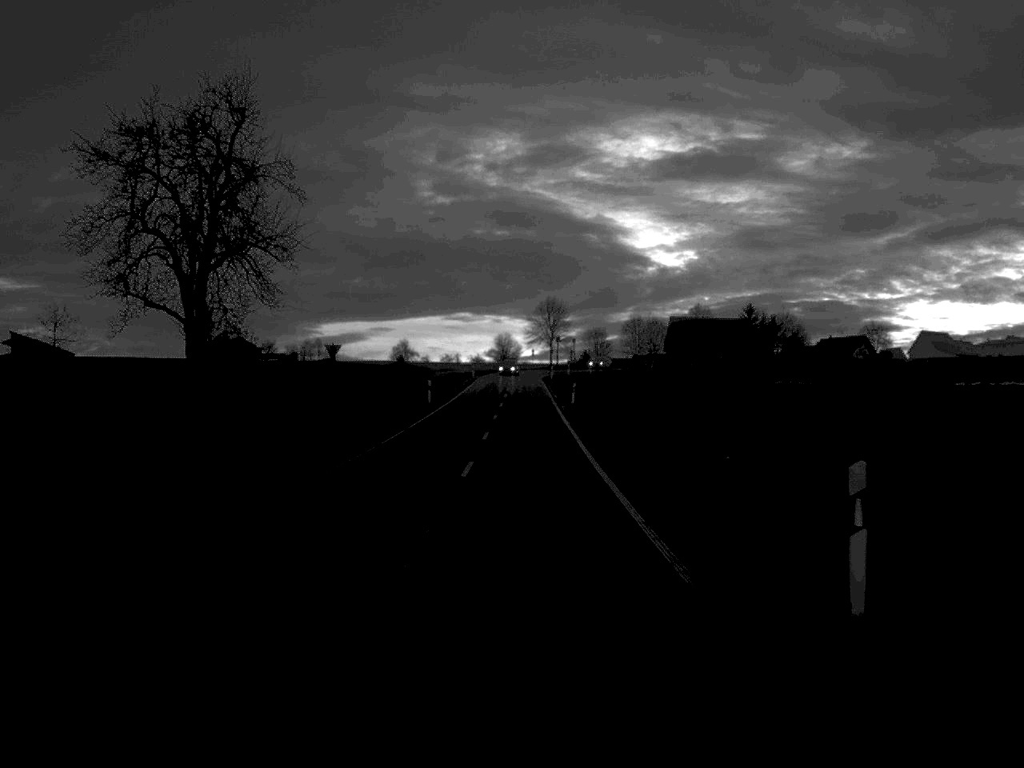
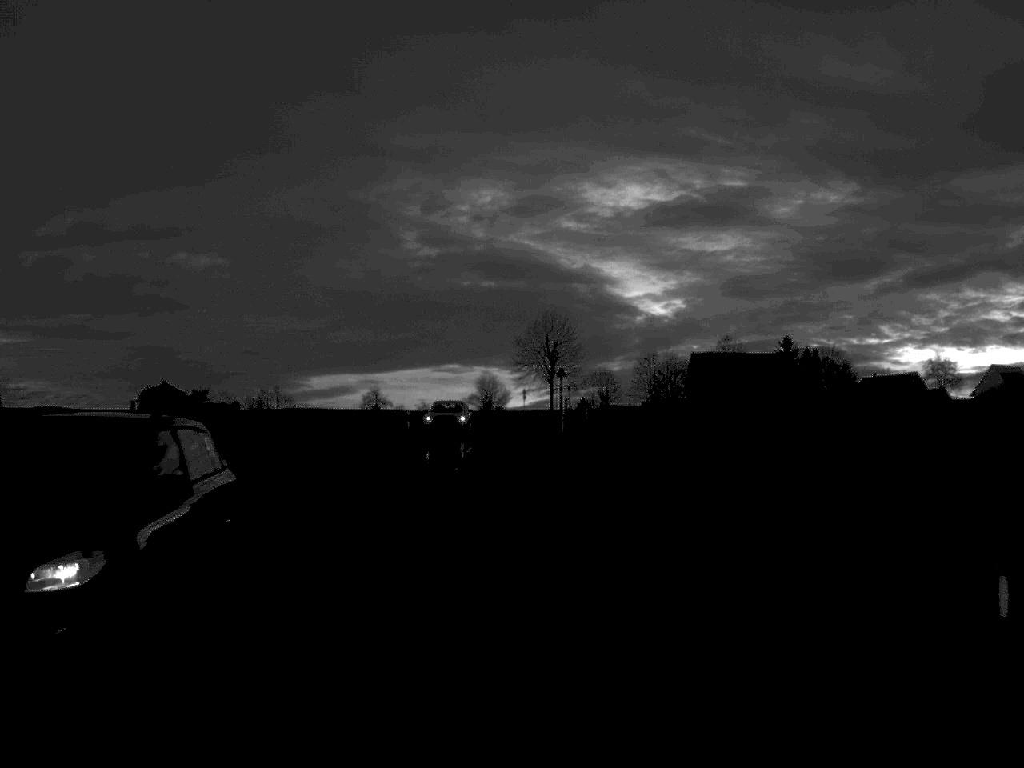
(+0.3, +56.5) m; 0°
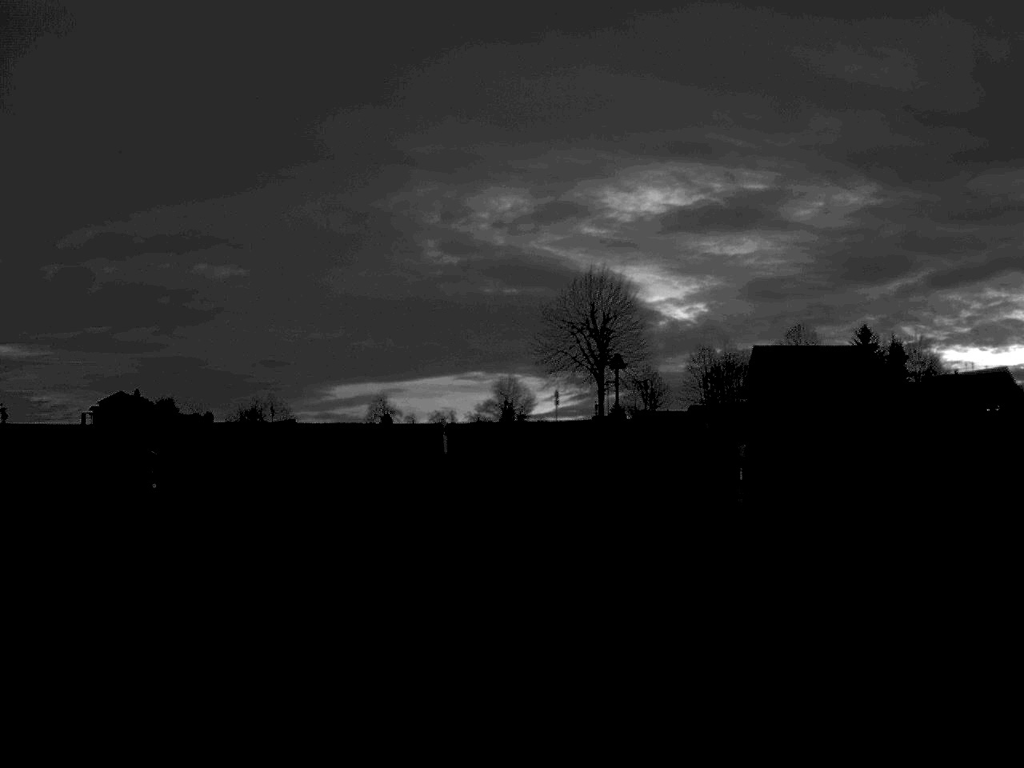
(-0.5, +43.2) m; -1°
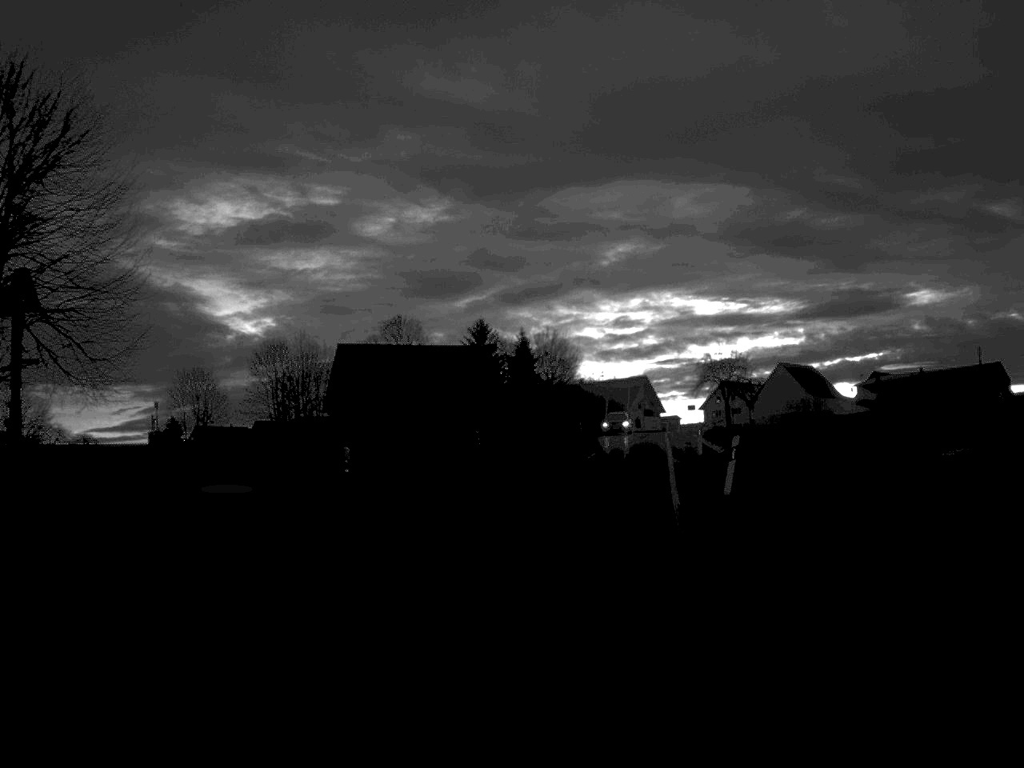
(+6.5, +47.4) m; +20°
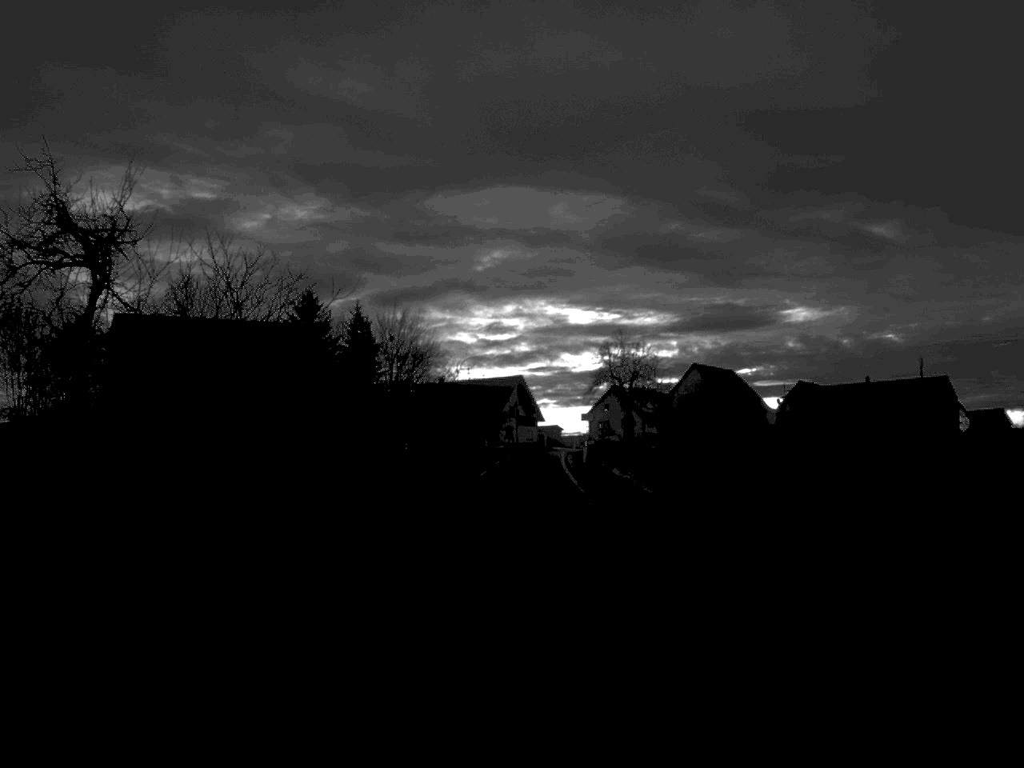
(+3.1, +40.4) m; +5°
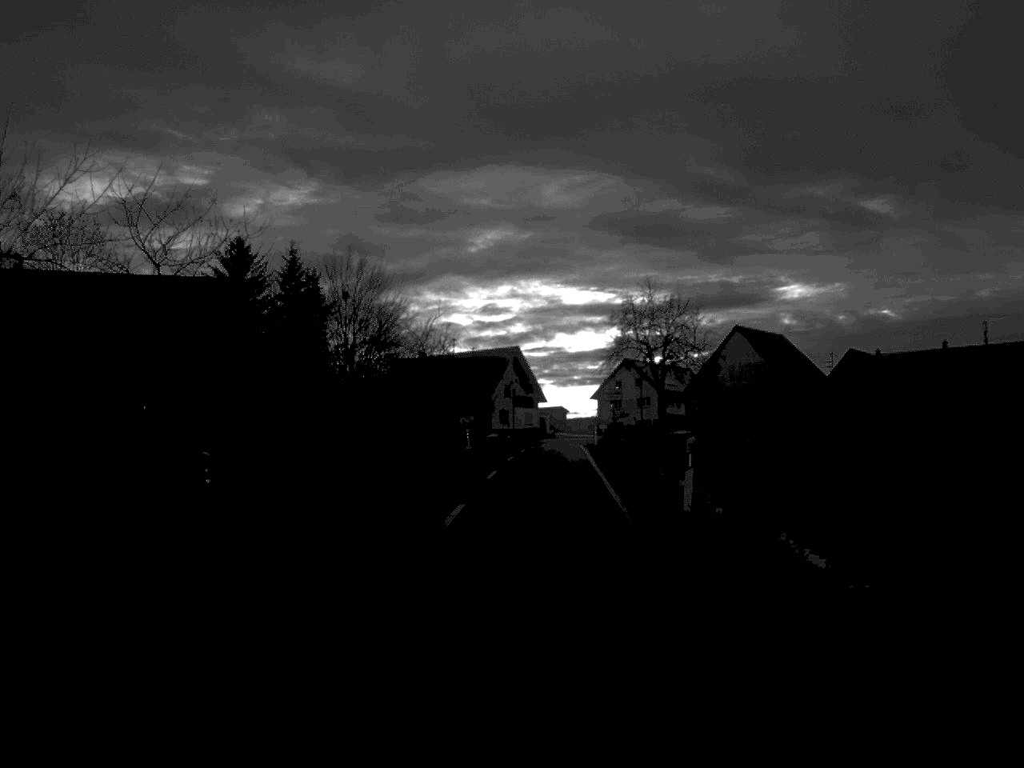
(-0.1, +30.8) m; 0°
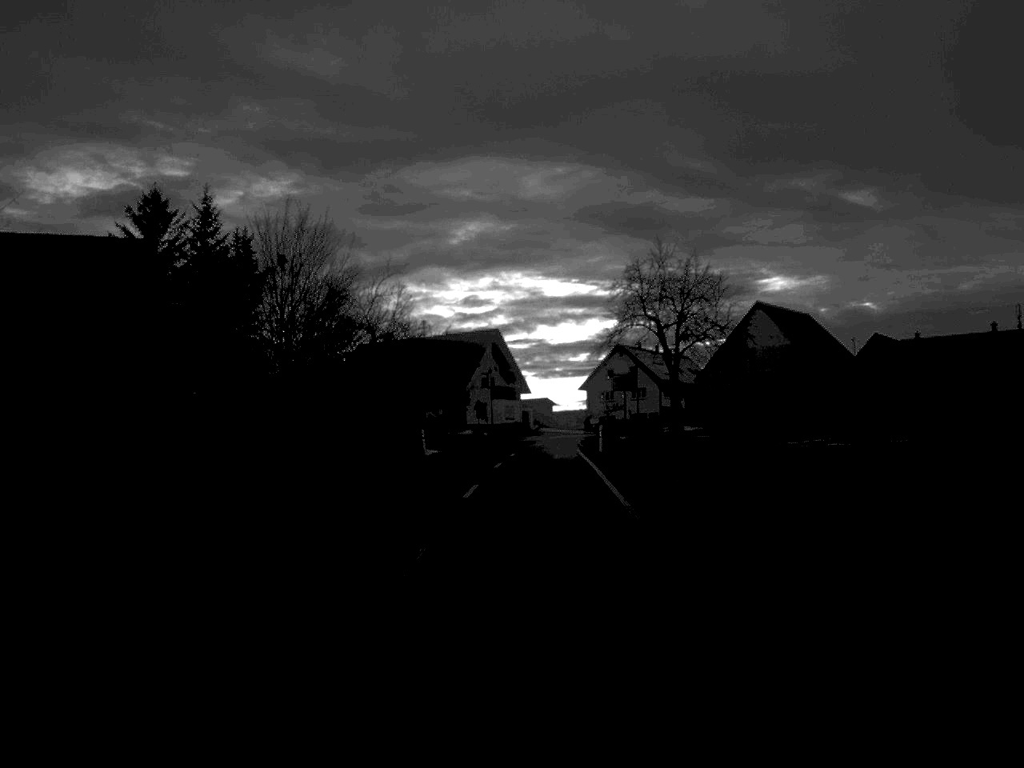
(+0.1, +18.7) m; +1°
